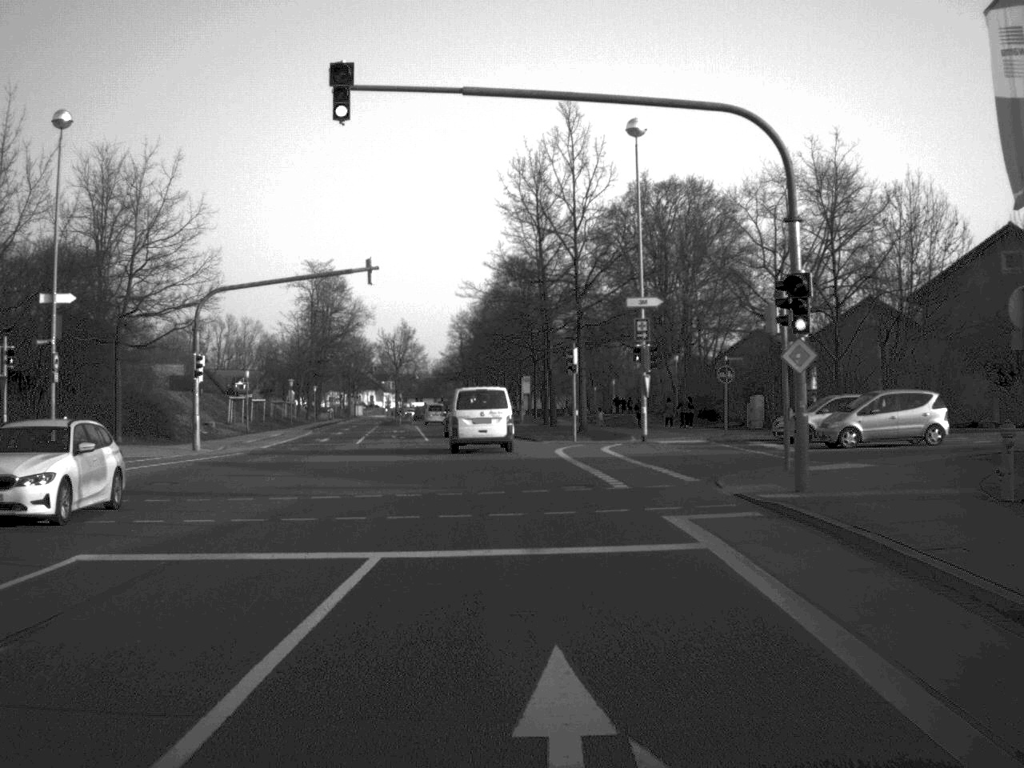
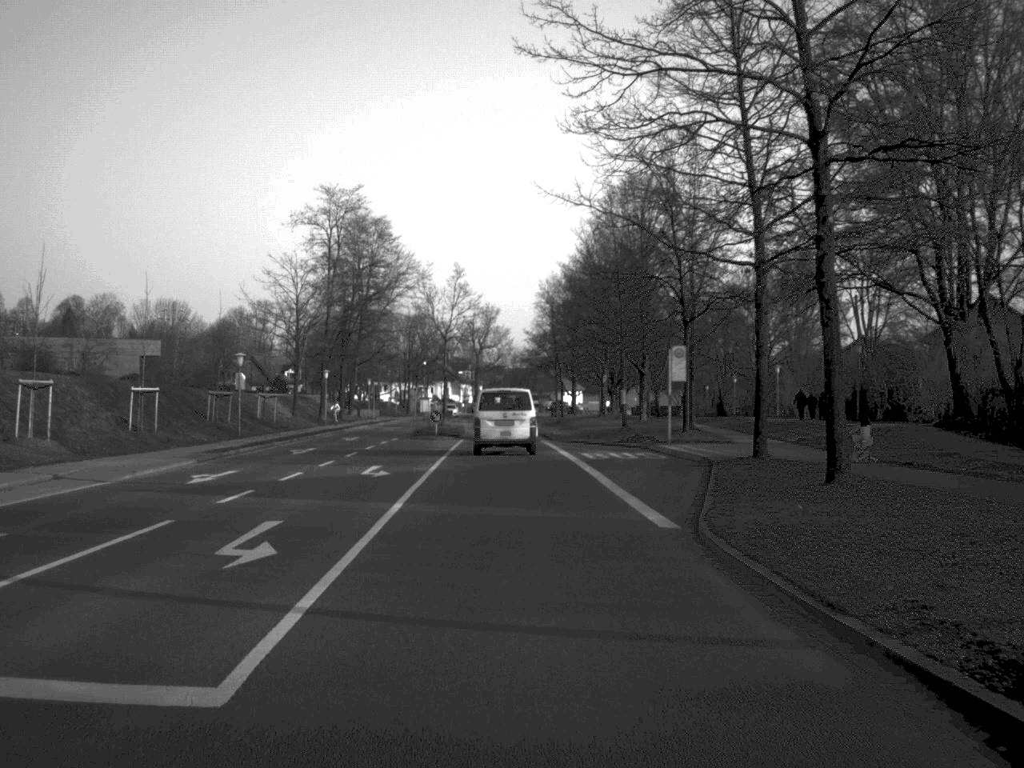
(-1.8, +46.1) m; -4°
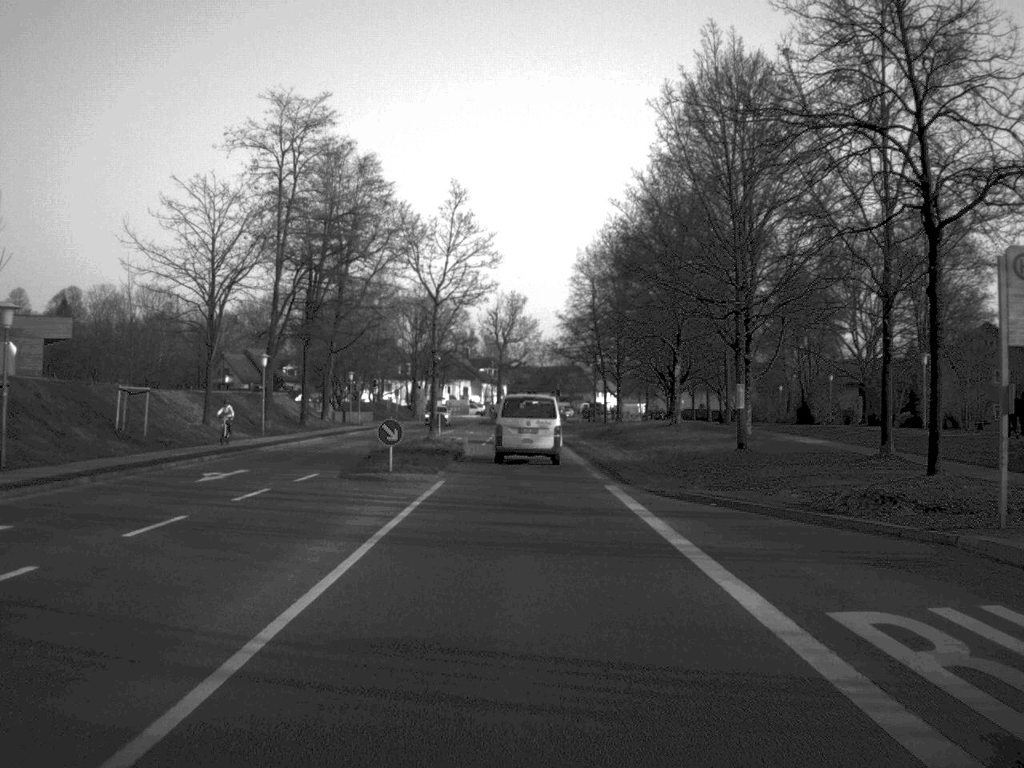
(-0.4, +29.1) m; -1°
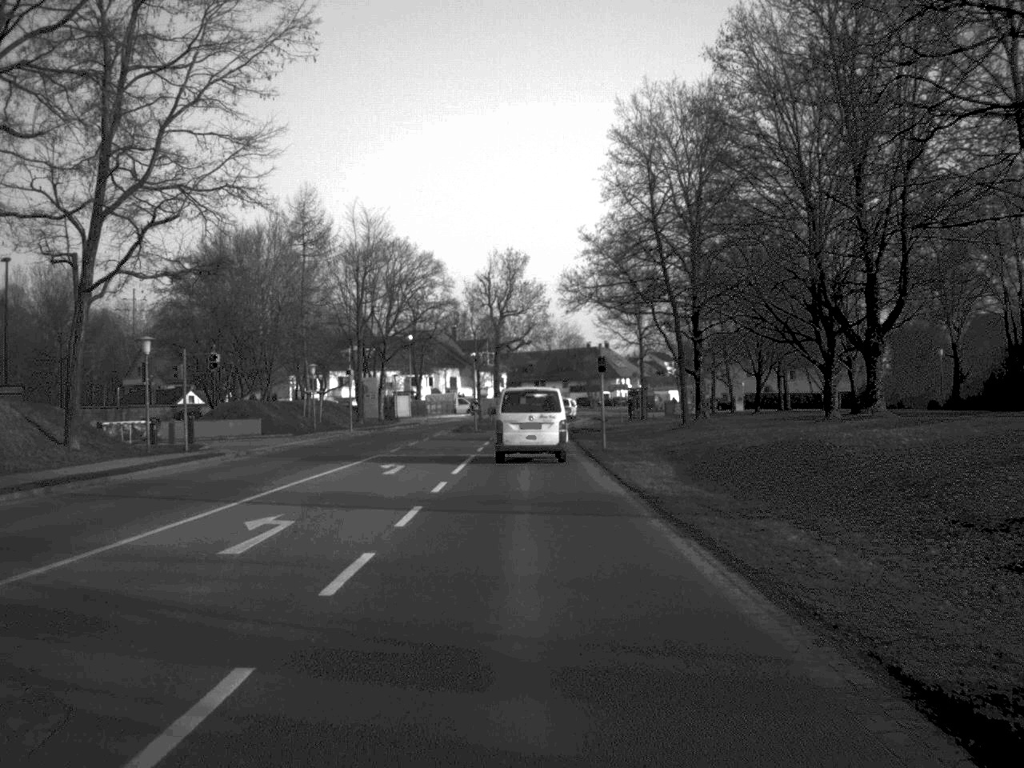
(0.0, +48.7) m; 0°
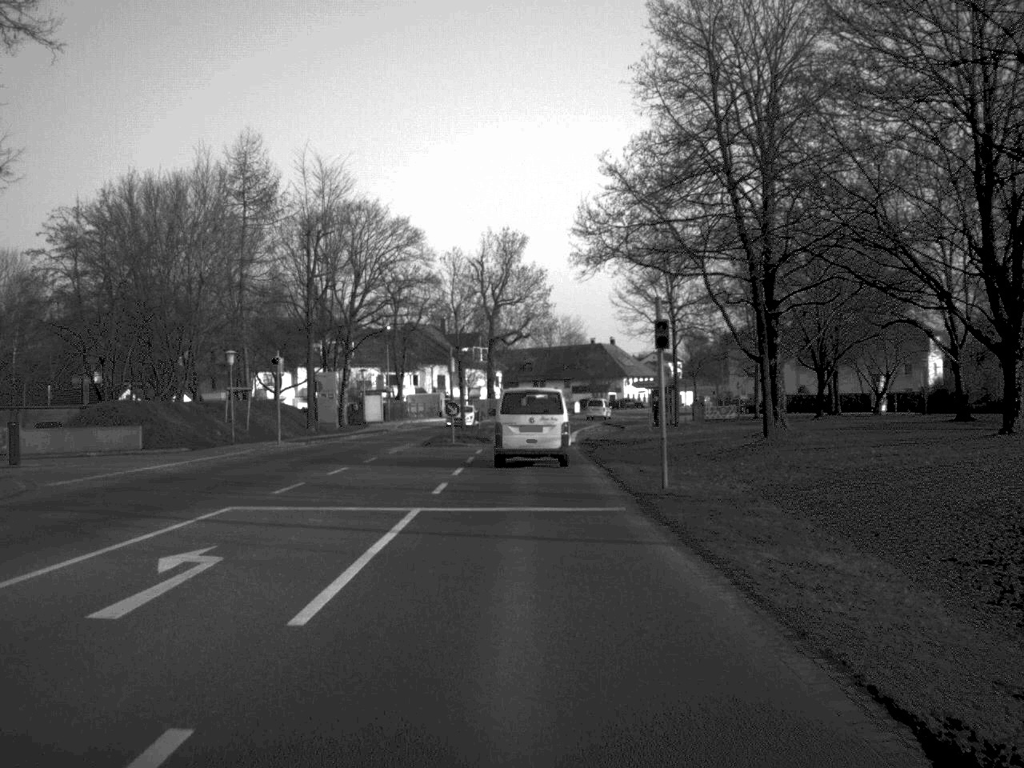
(0.0, +19.2) m; 0°
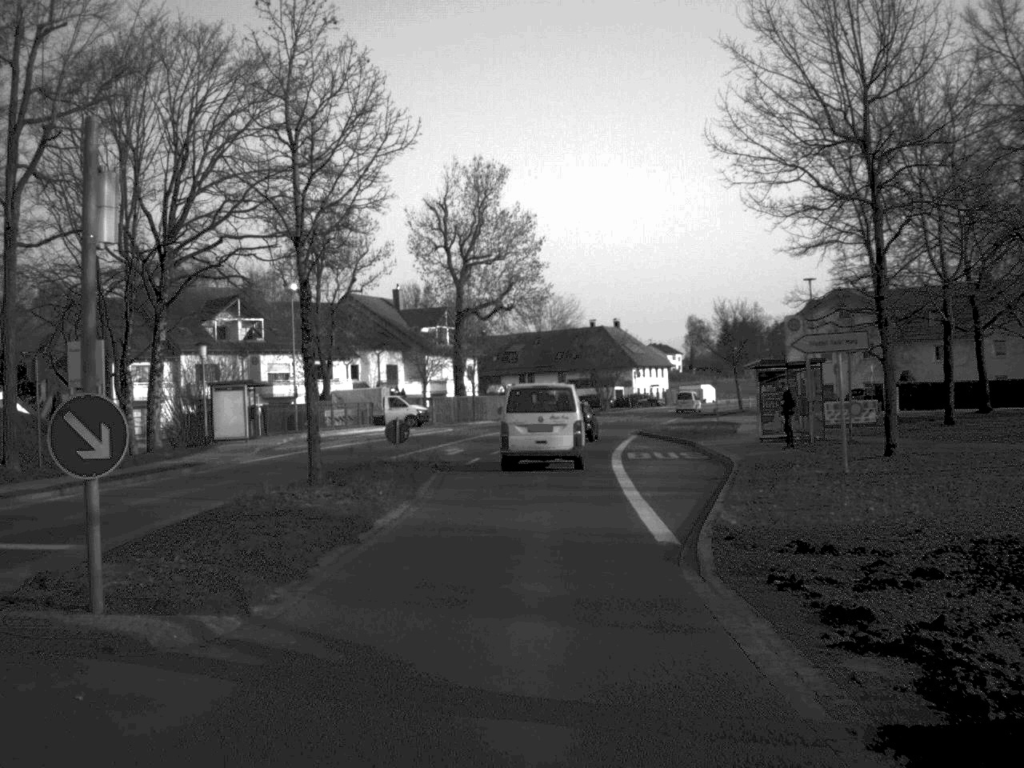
(+0.2, +38.8) m; +1°
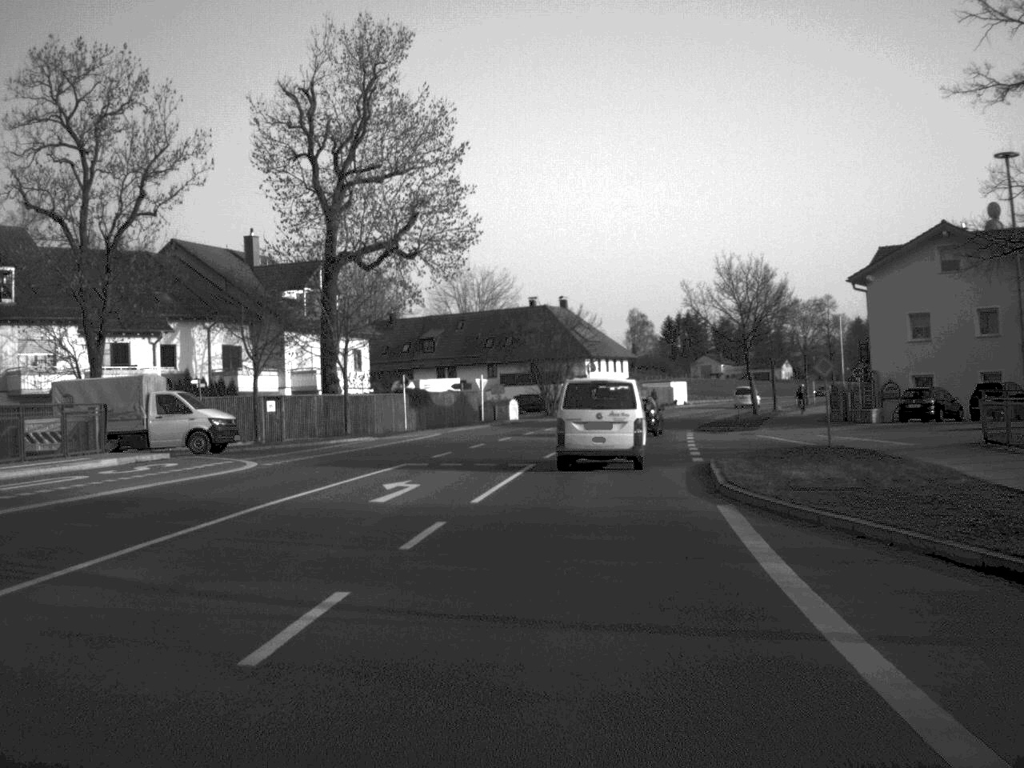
(+0.8, +36.3) m; +3°
